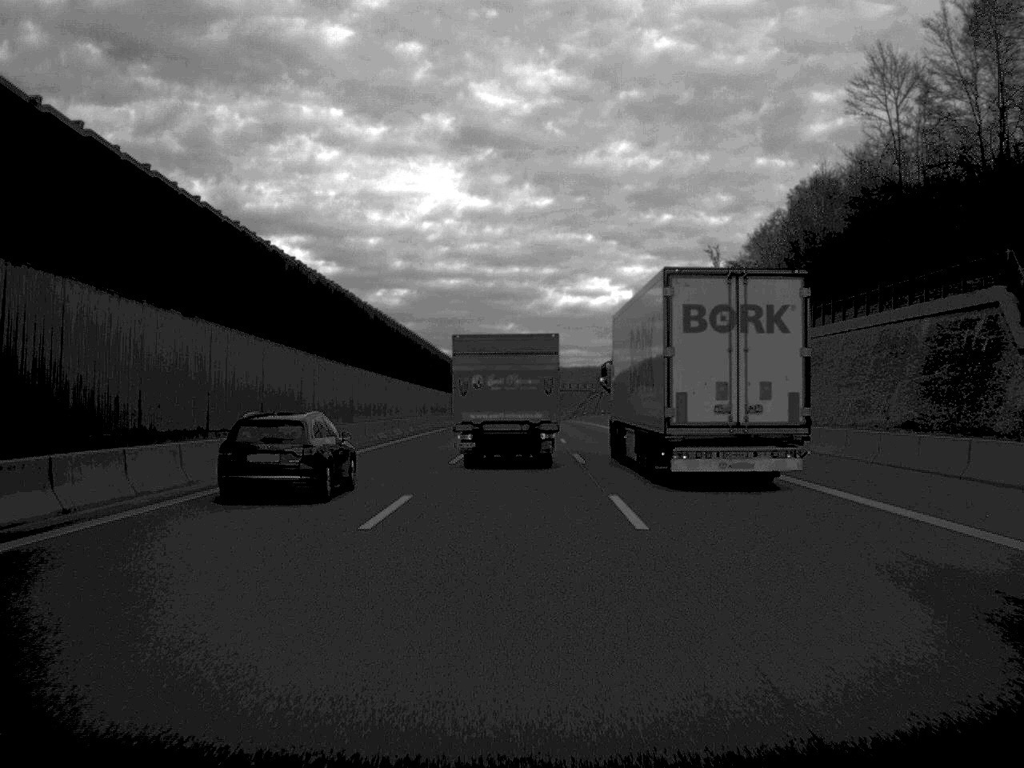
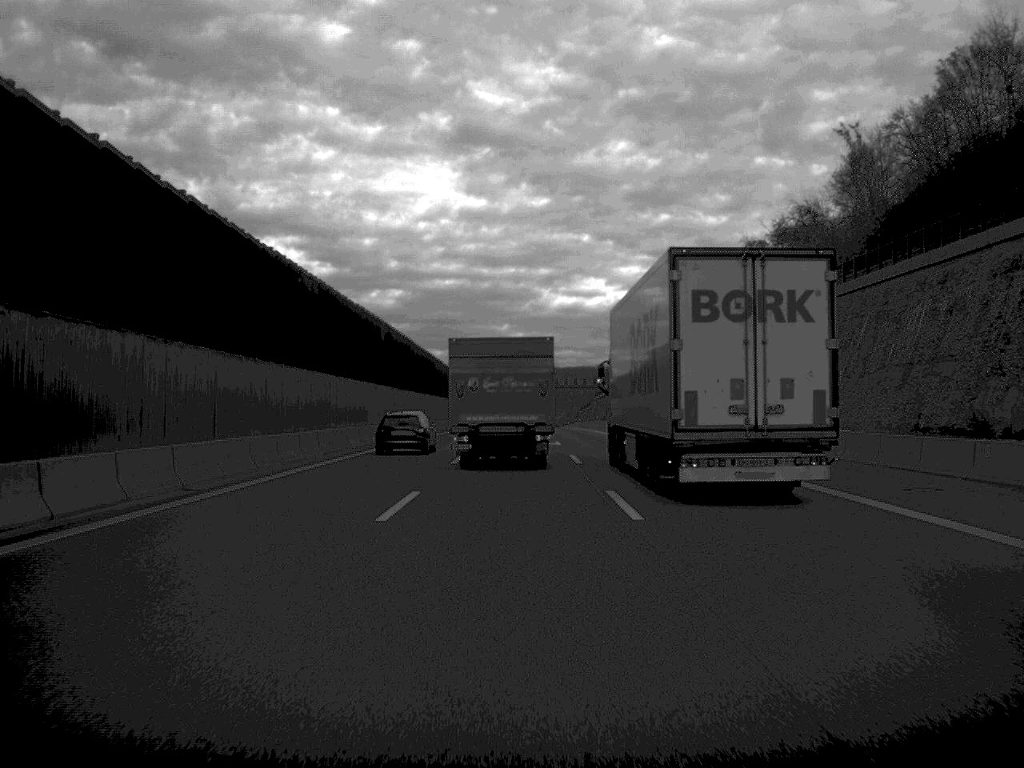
(+0.1, +53.2) m; 0°
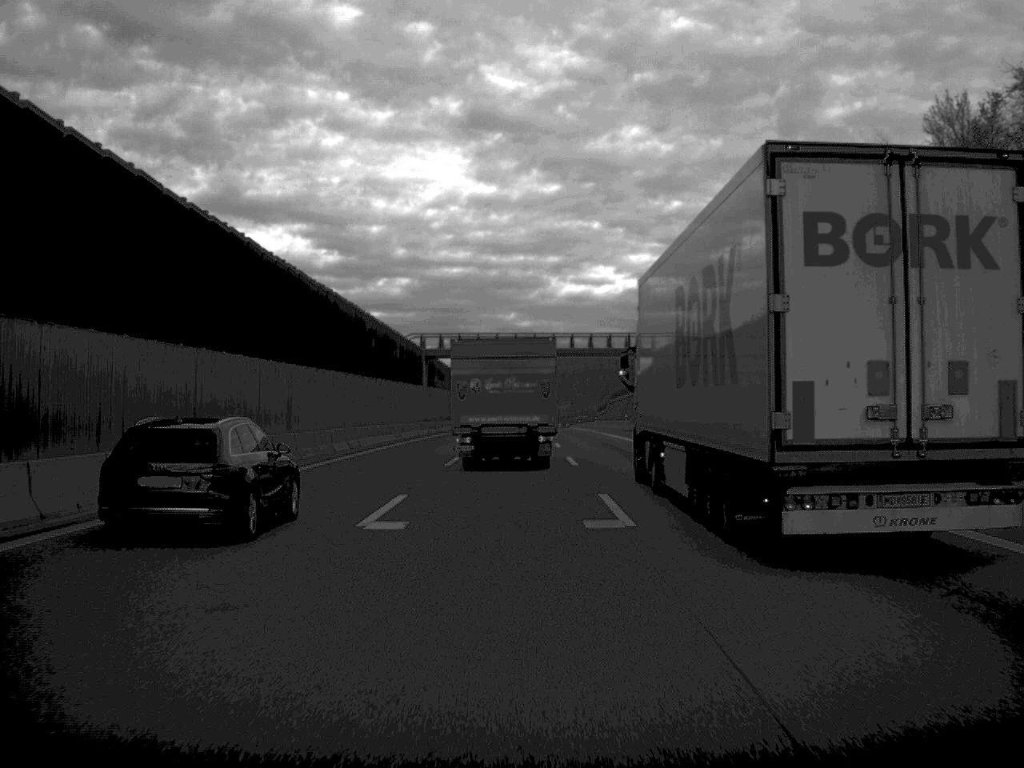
(-0.1, +91.6) m; 0°
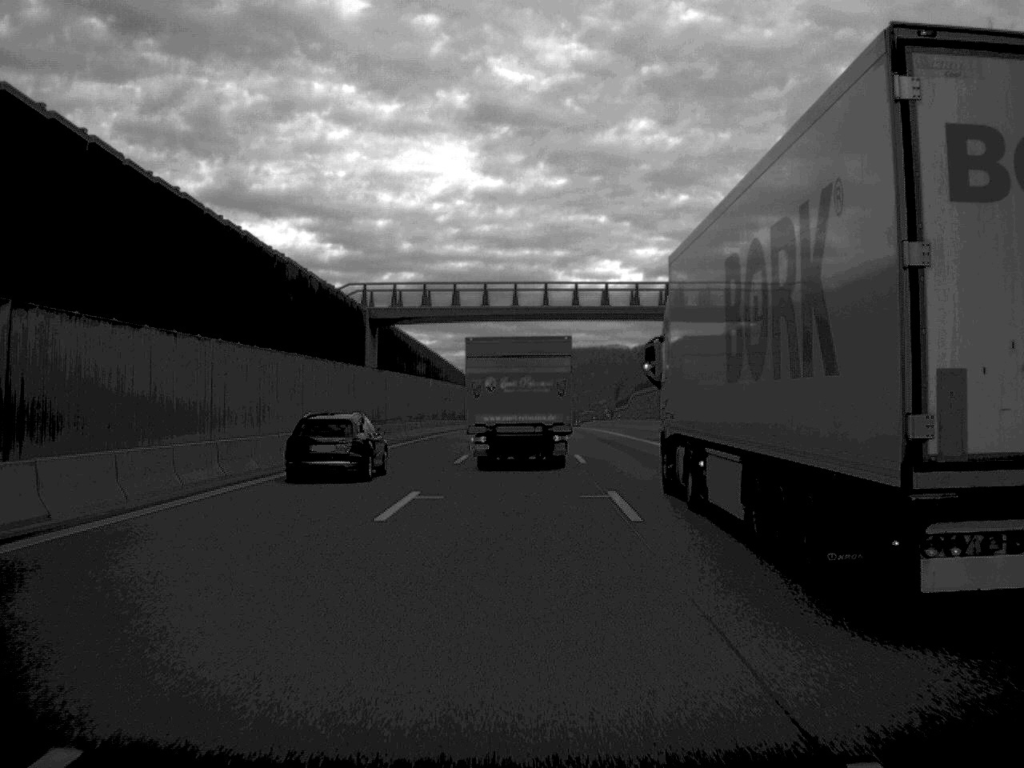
(-0.1, +34.7) m; 0°
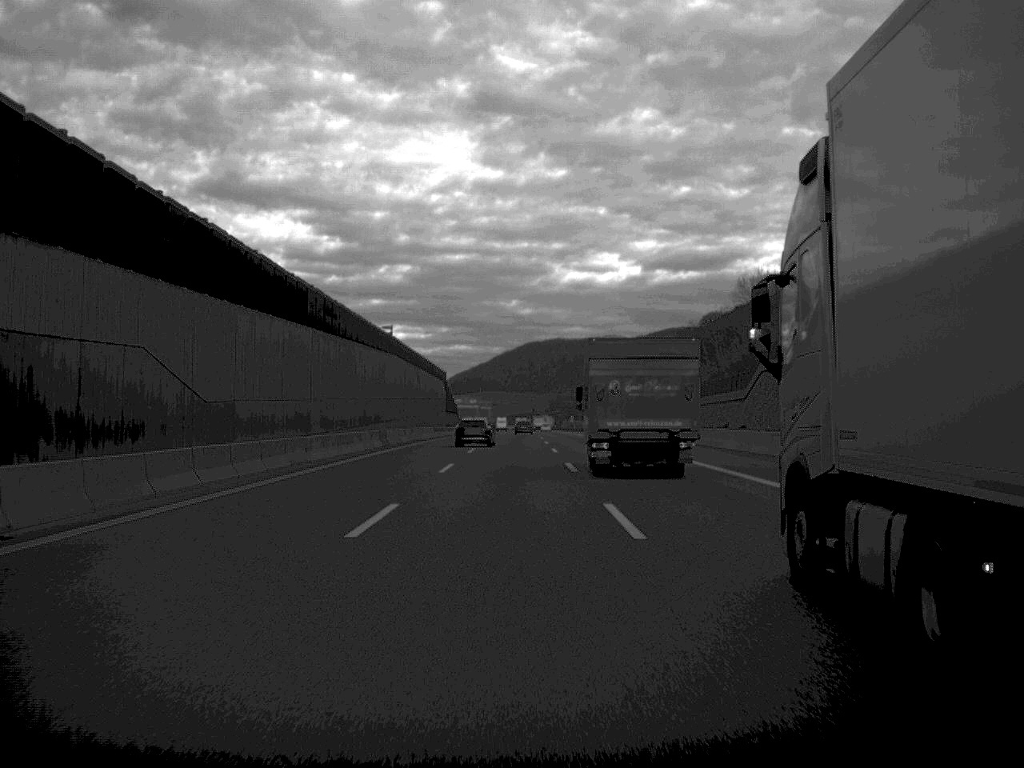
(+0.5, +92.2) m; 0°
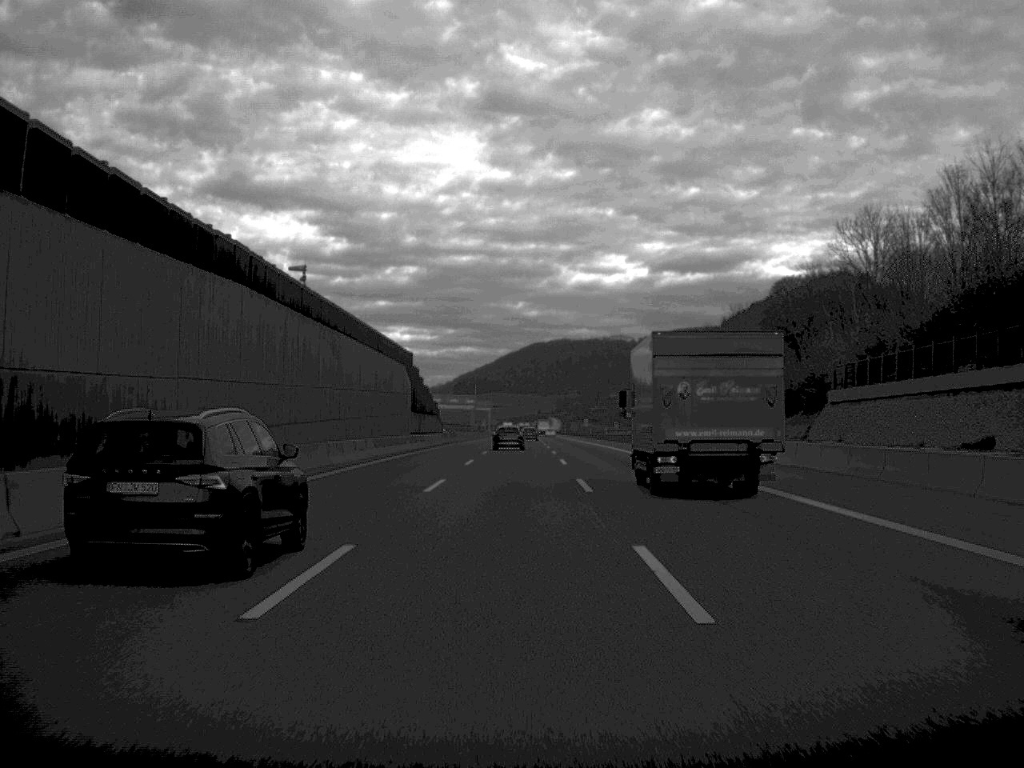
(-0.1, +42.2) m; 0°
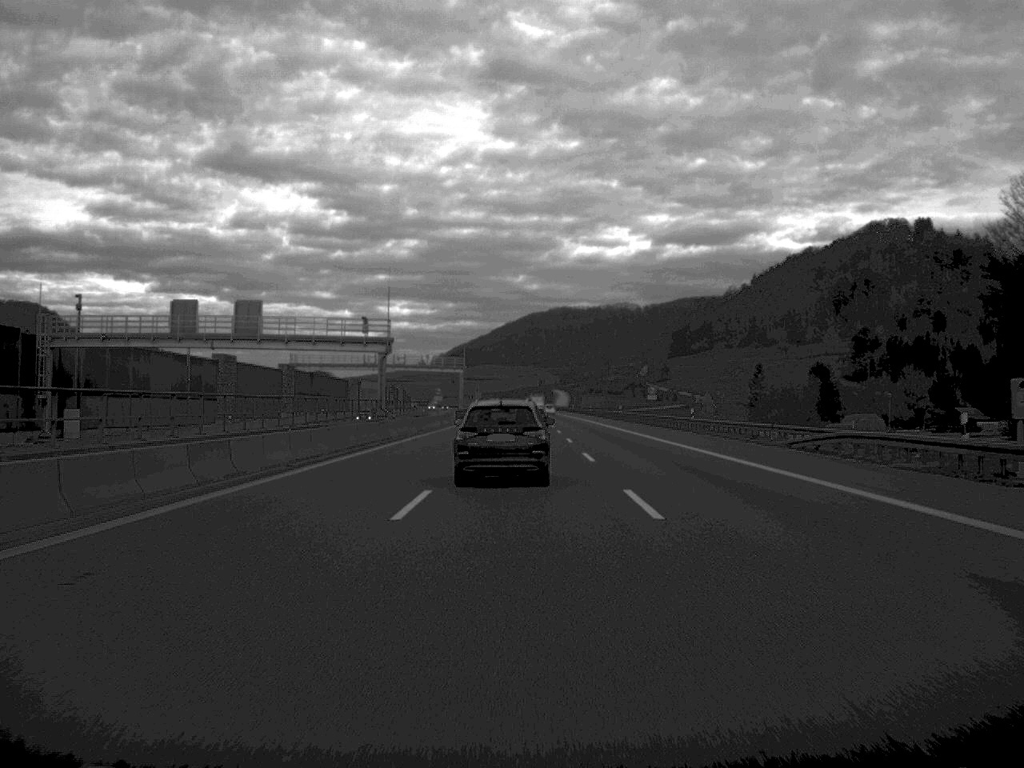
(-0.2, +118.2) m; 0°
